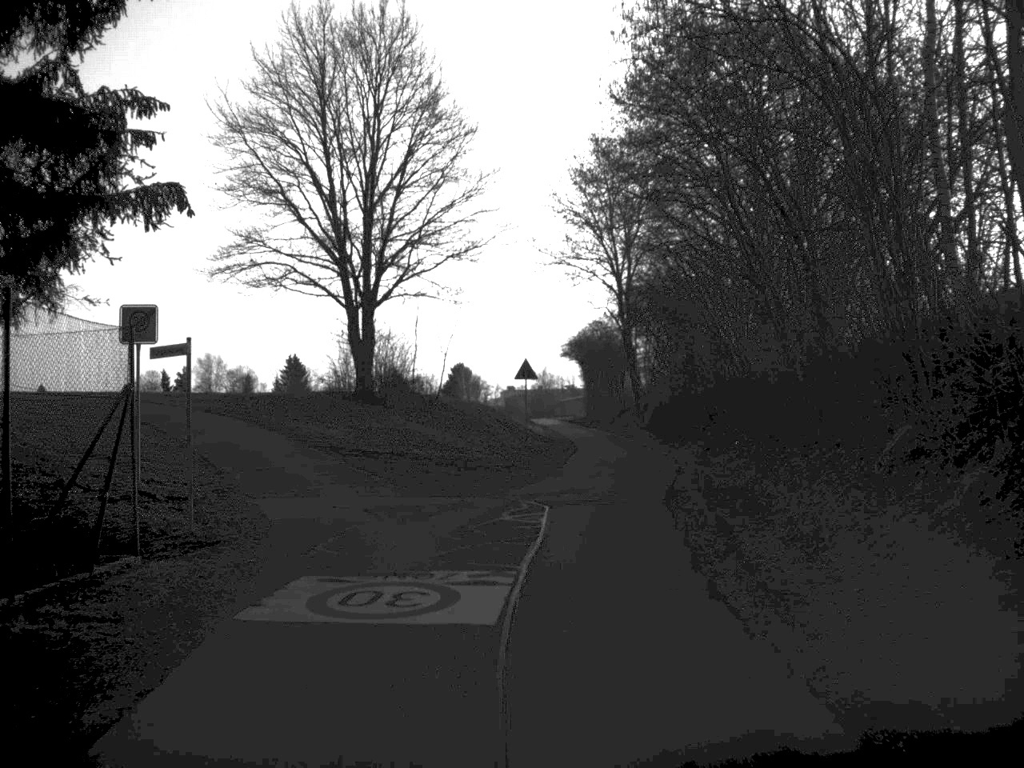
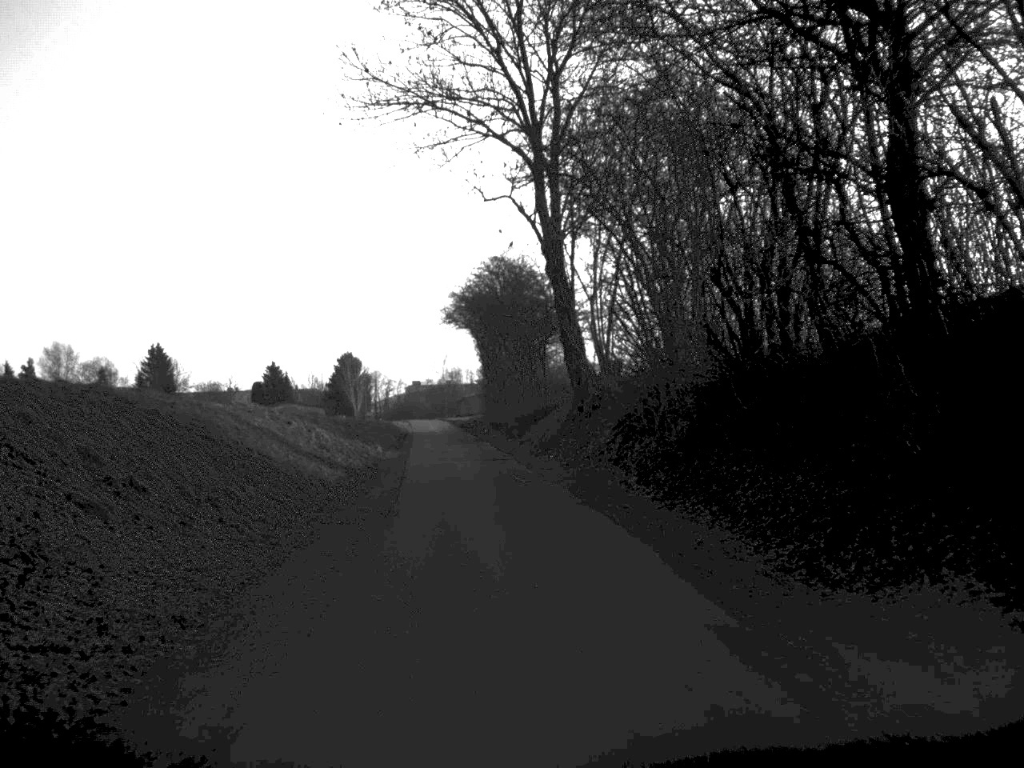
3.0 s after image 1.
(+2.9, +43.5) m; +4°
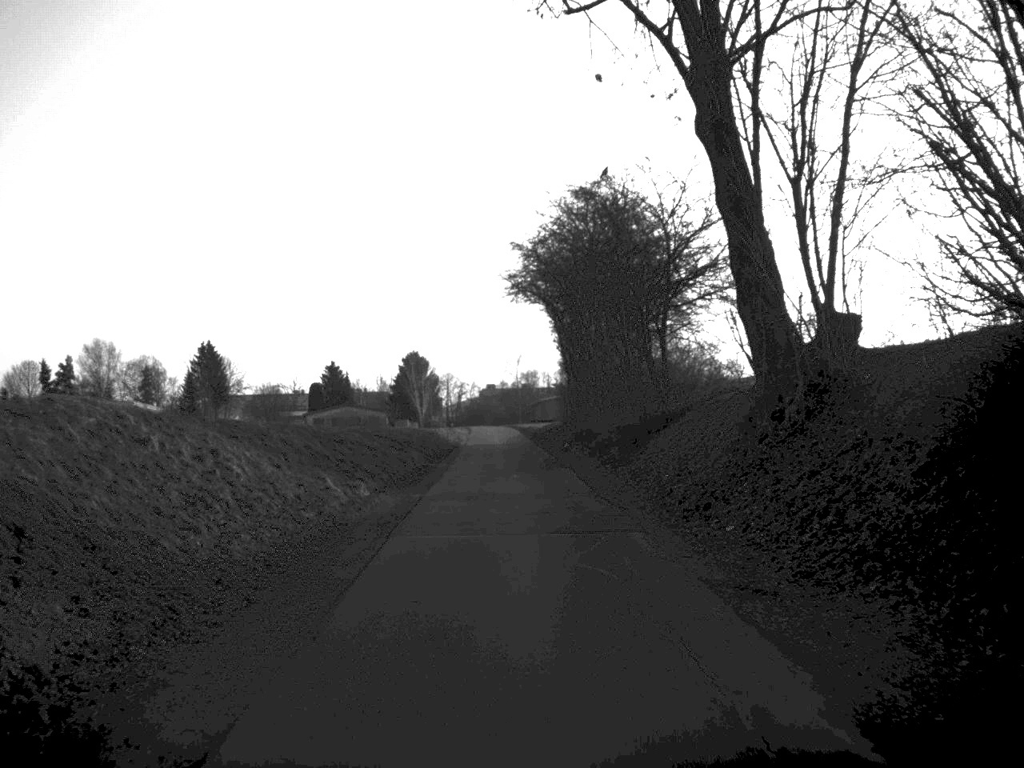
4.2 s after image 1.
(-0.7, +20.3) m; -3°
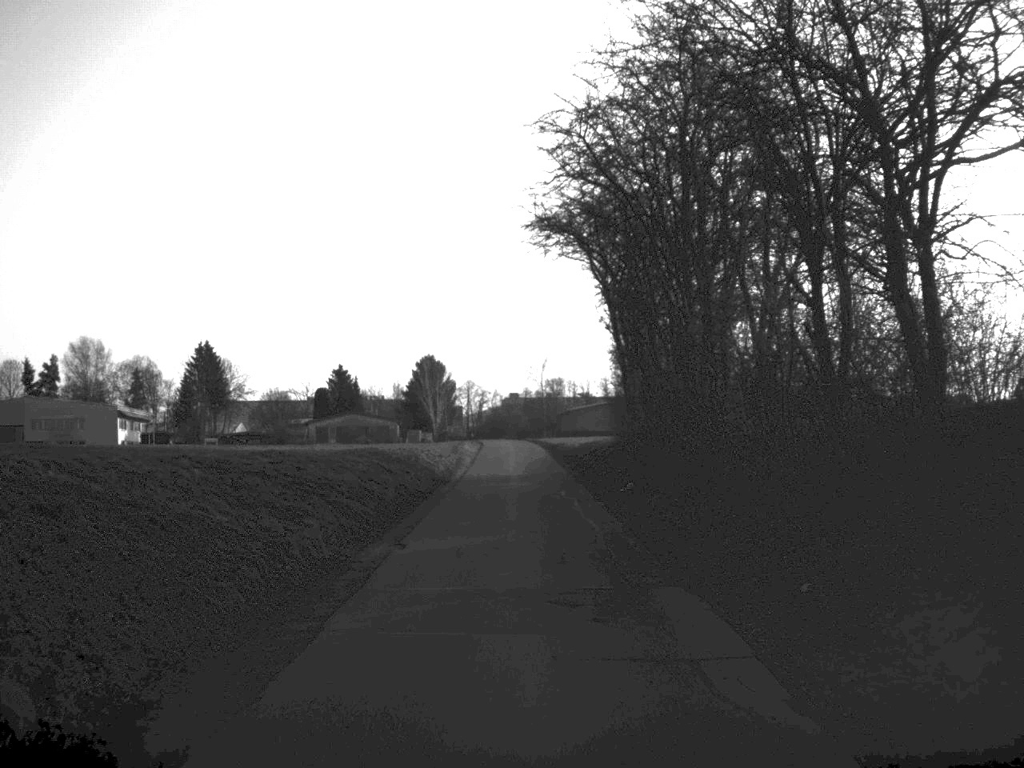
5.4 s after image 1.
(-0.2, +20.0) m; -1°
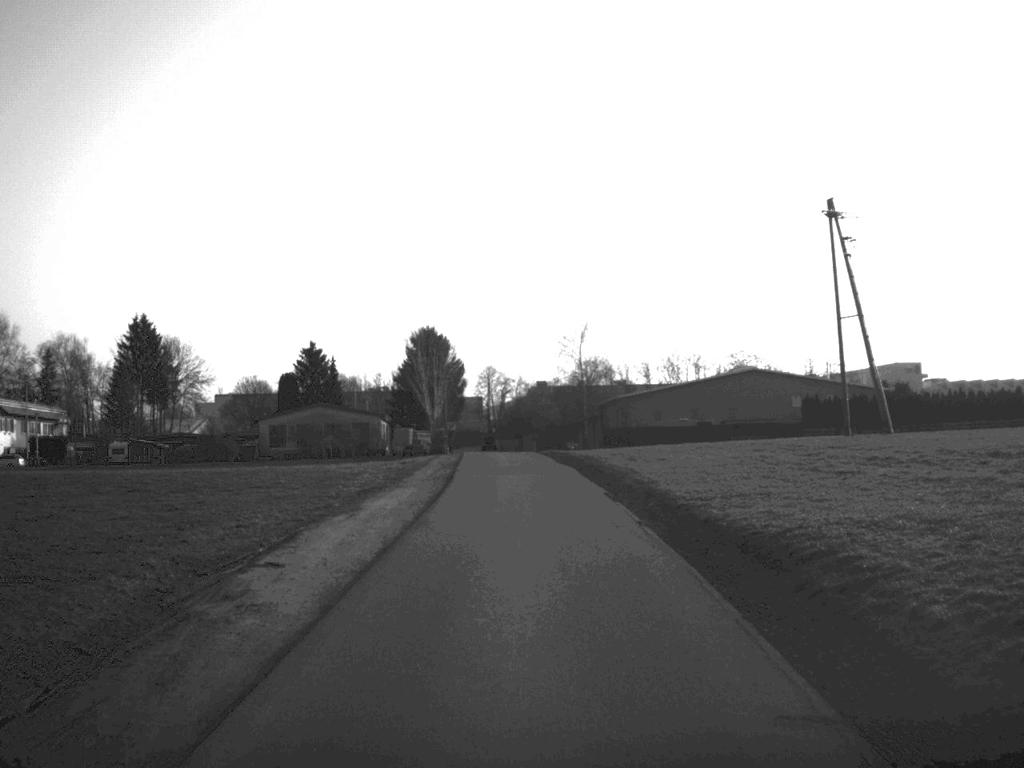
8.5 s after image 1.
(-0.4, +52.1) m; -1°
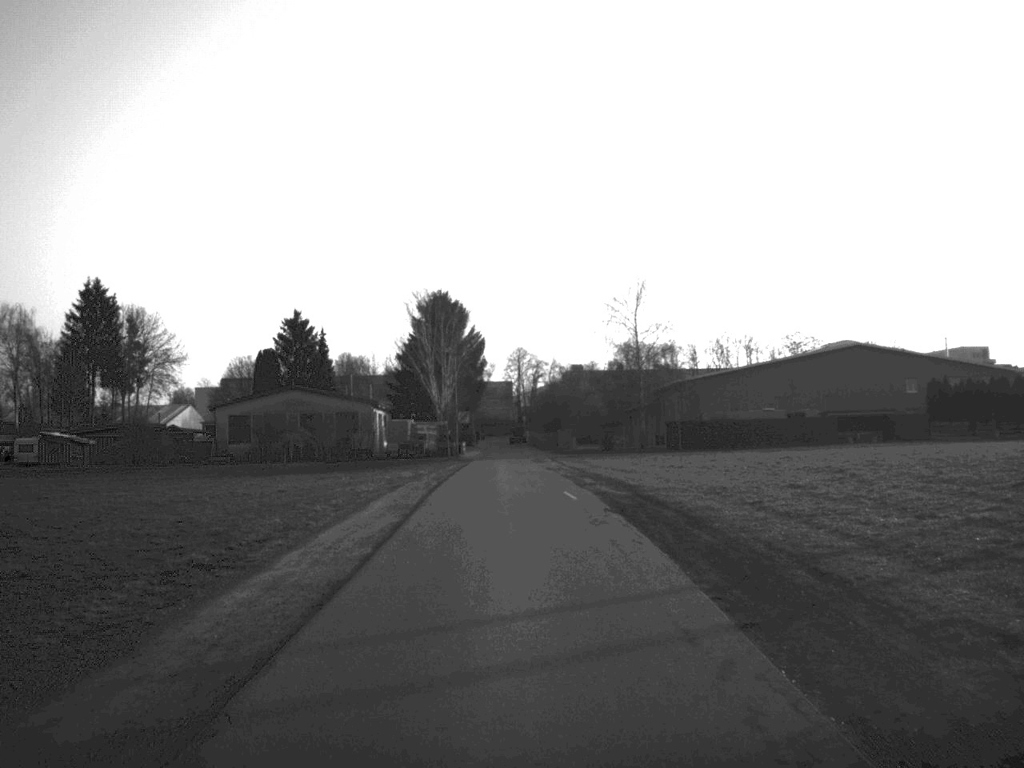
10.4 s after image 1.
(-0.3, +31.9) m; -1°
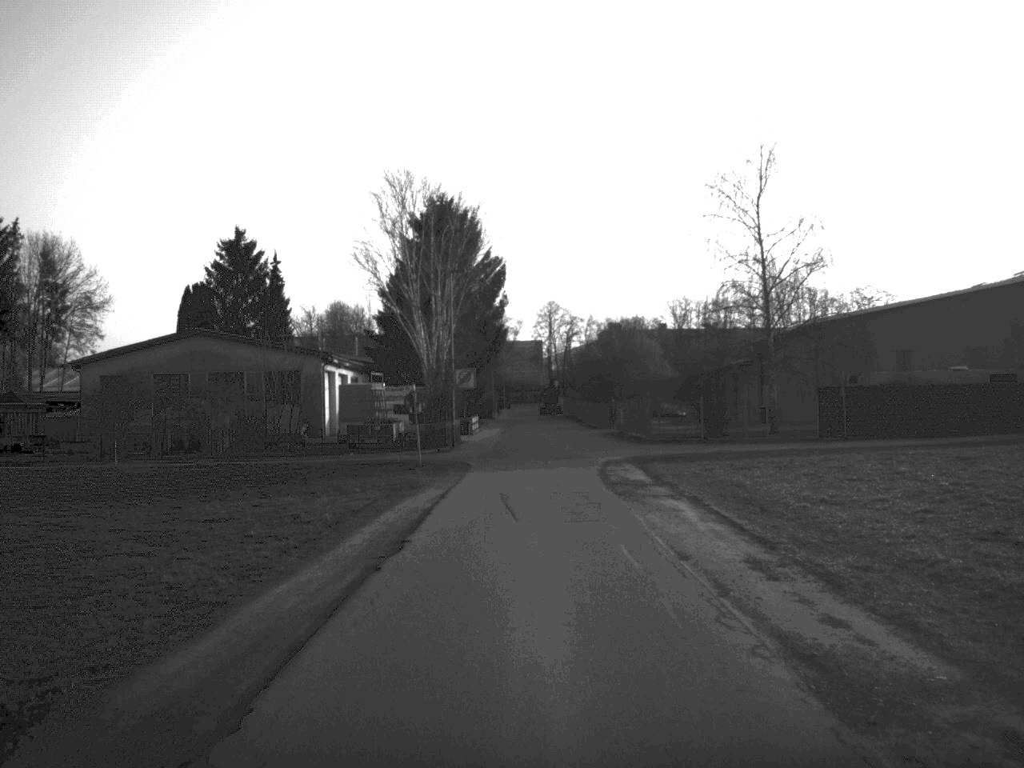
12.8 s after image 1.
(-0.7, +39.5) m; -1°
